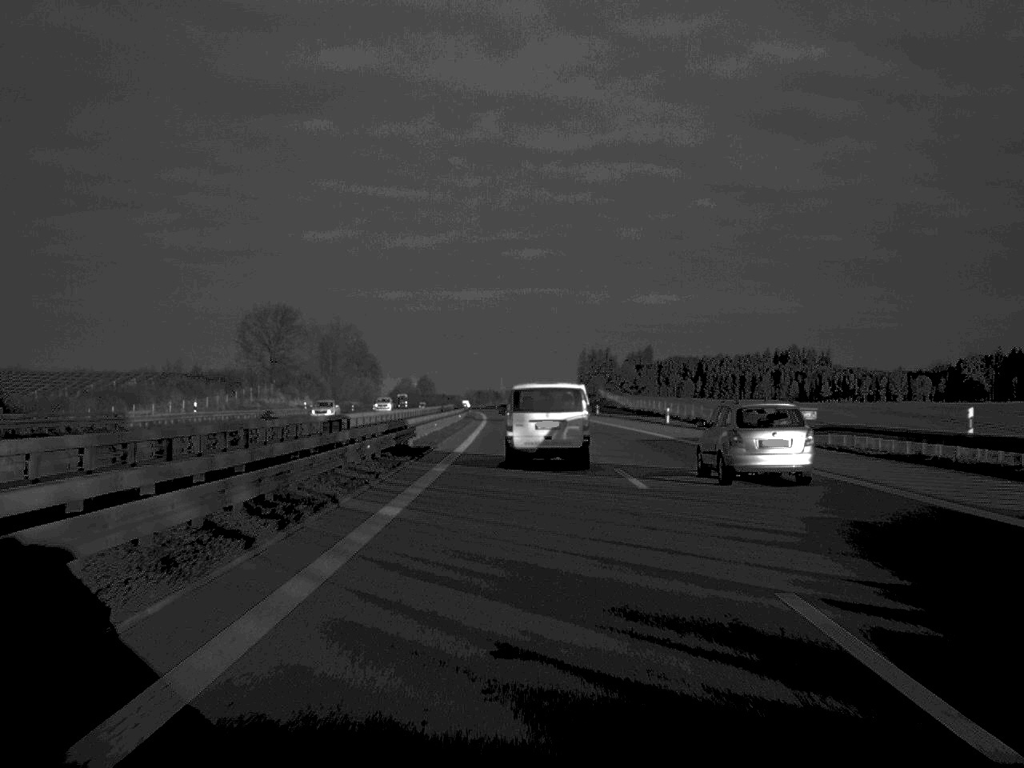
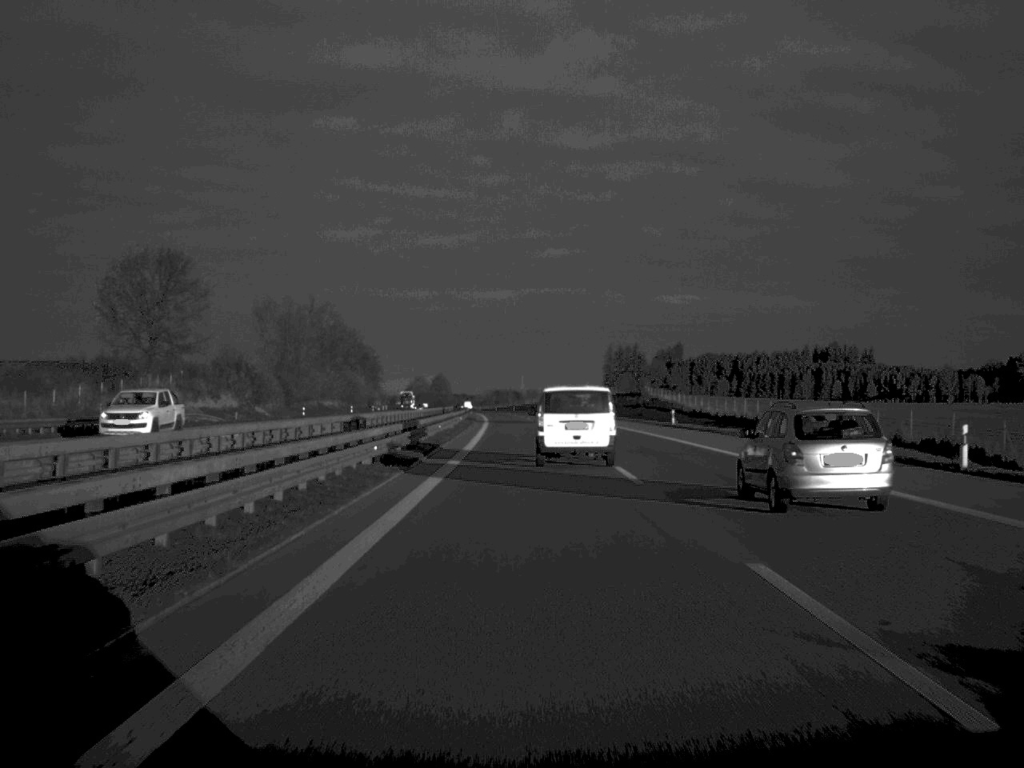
(-0.4, +51.5) m; -1°
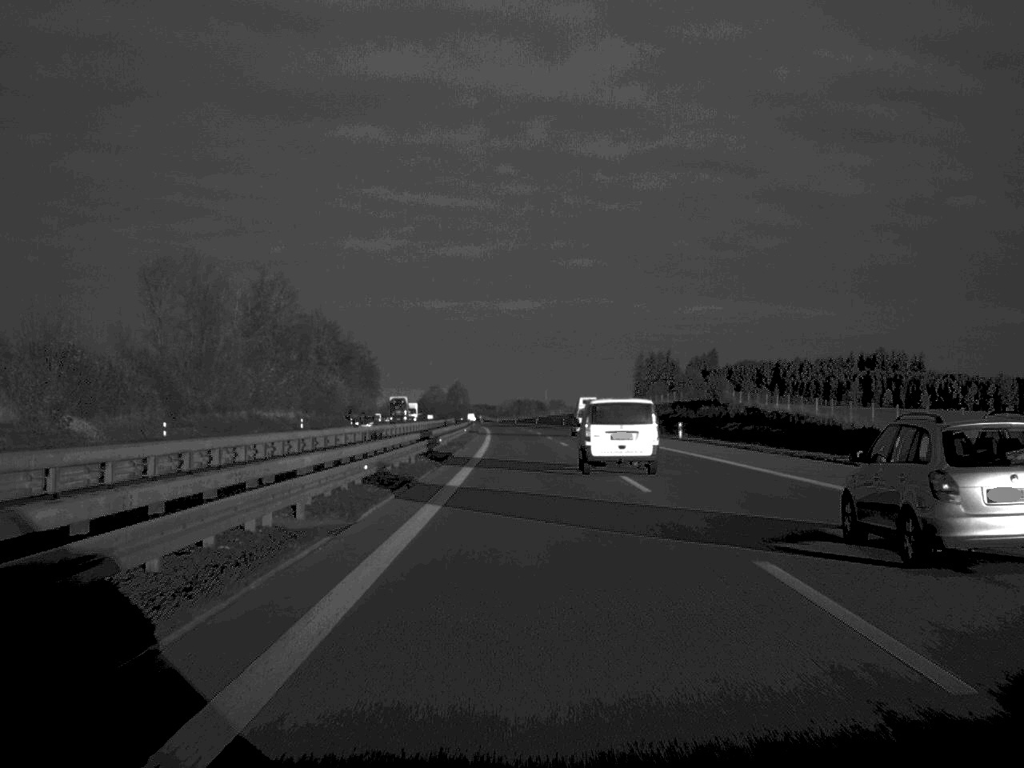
(-0.5, +53.0) m; -1°
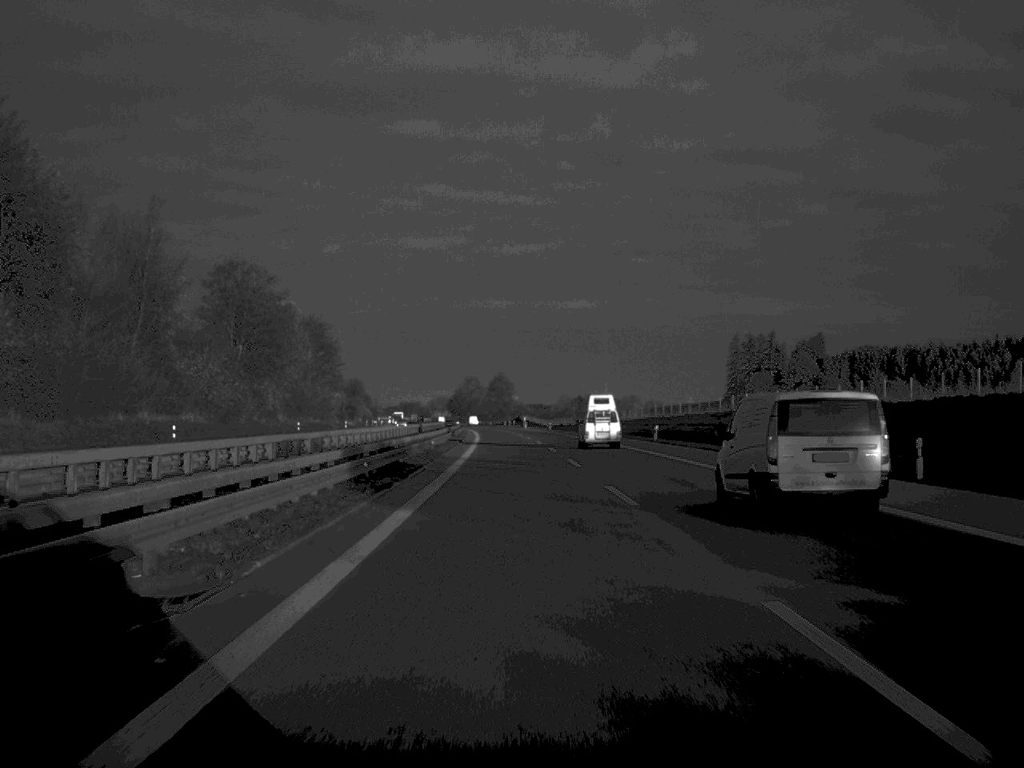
(-2.9, +147.1) m; -3°
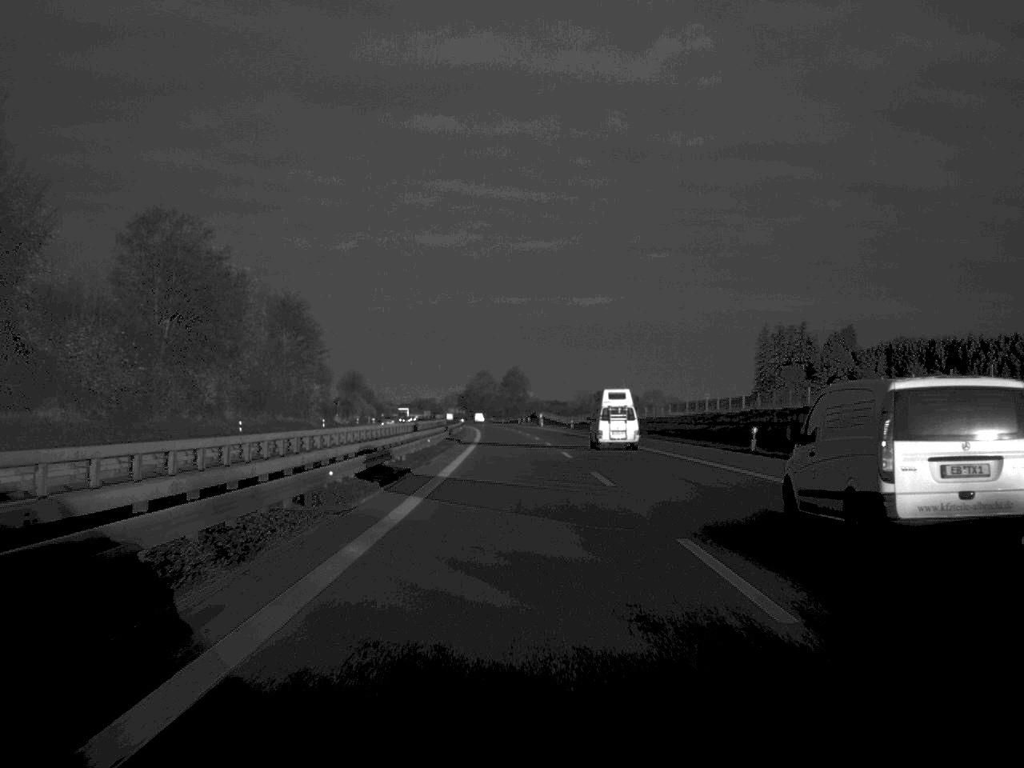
(-0.2, +31.1) m; -1°
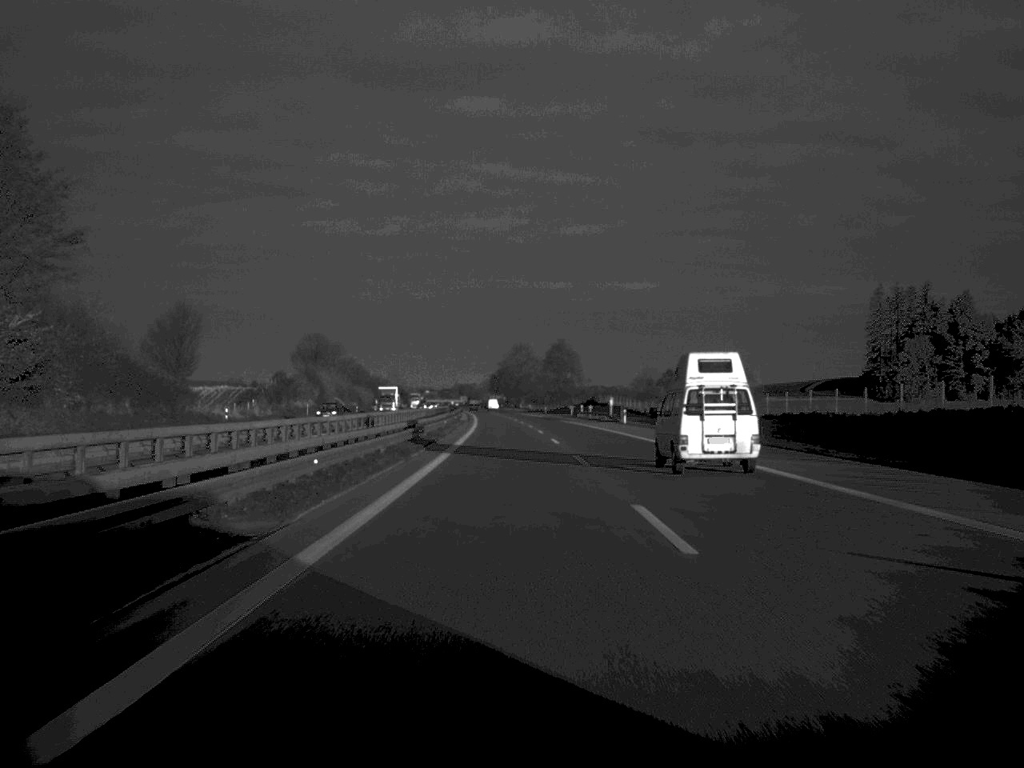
(-1.7, +103.4) m; -2°
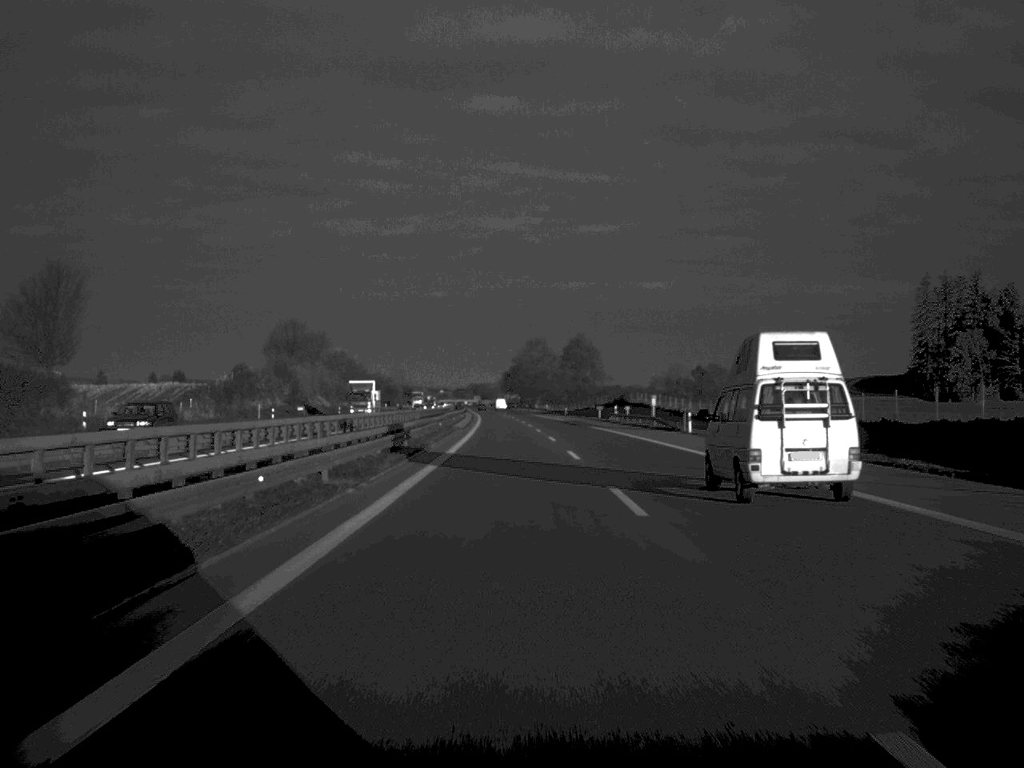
(-0.2, +31.6) m; -1°
